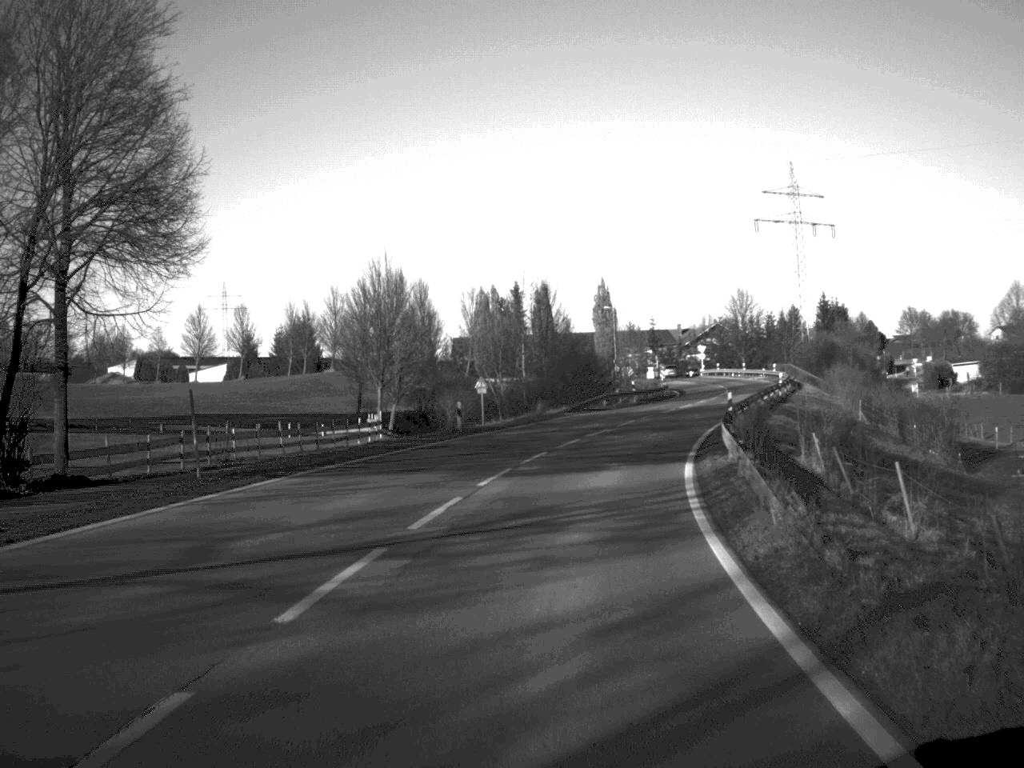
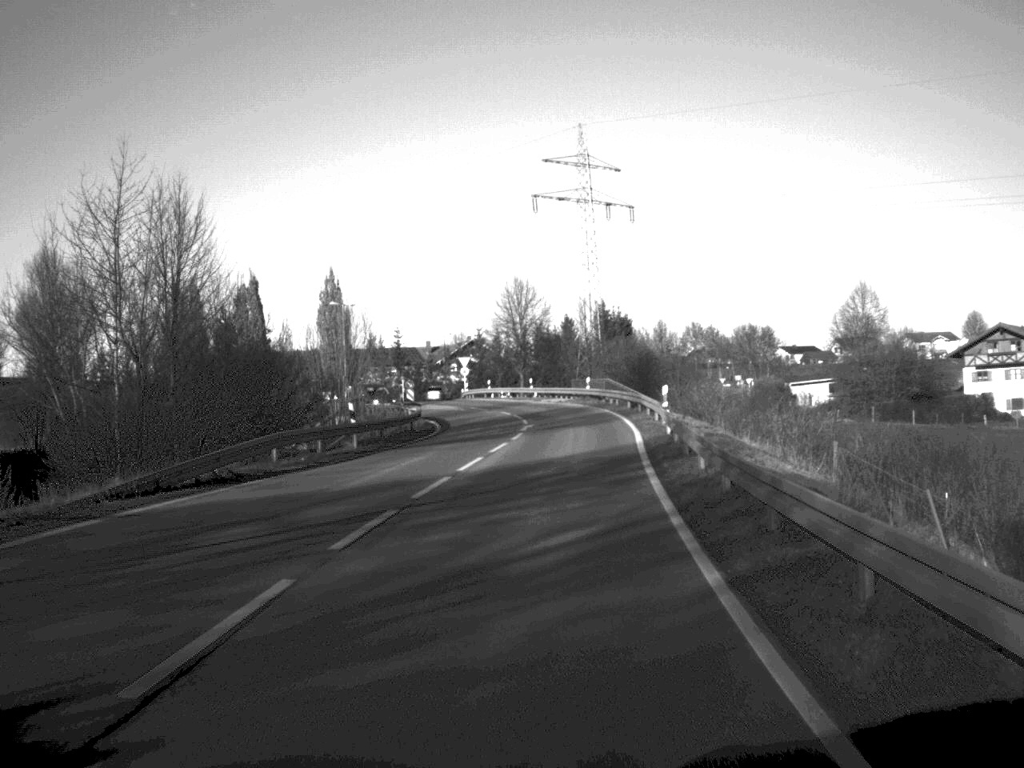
(+4.3, +40.0) m; +12°
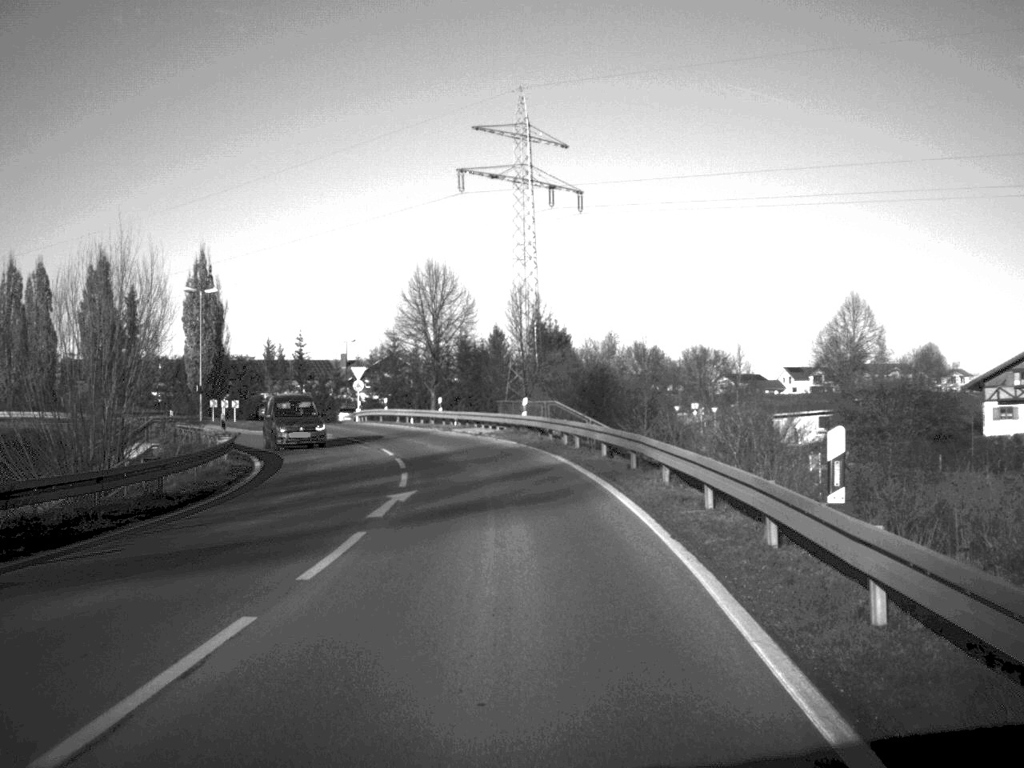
(+0.6, +22.5) m; +2°
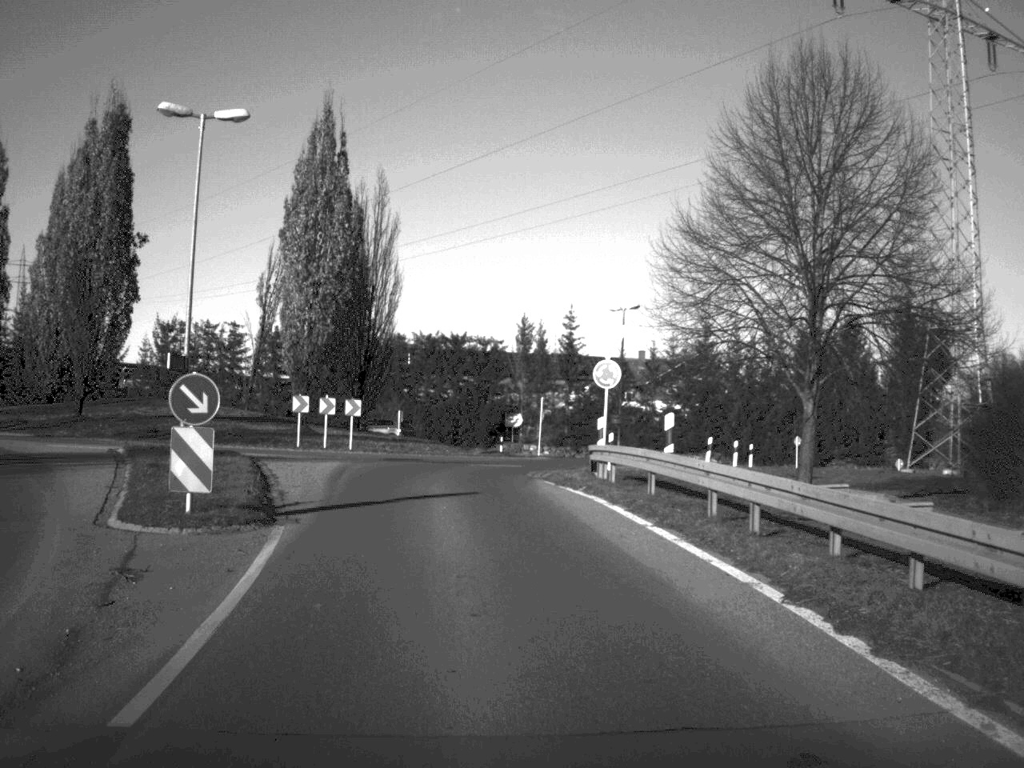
(-4.6, +46.2) m; -14°
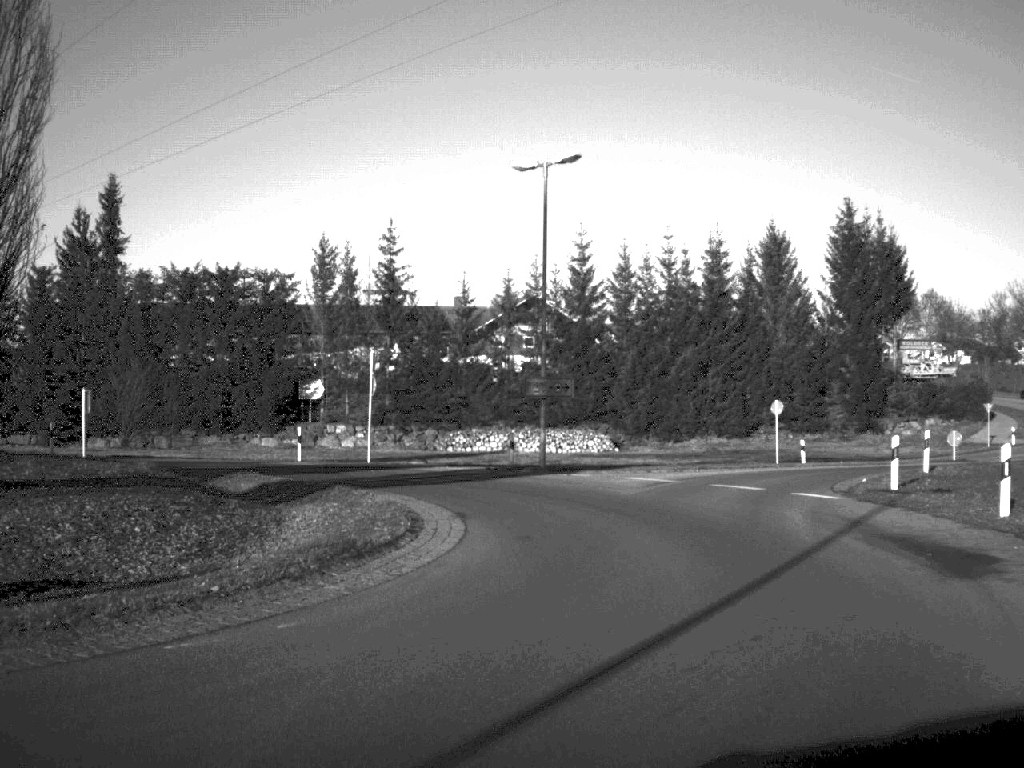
(-1.1, +33.3) m; +10°
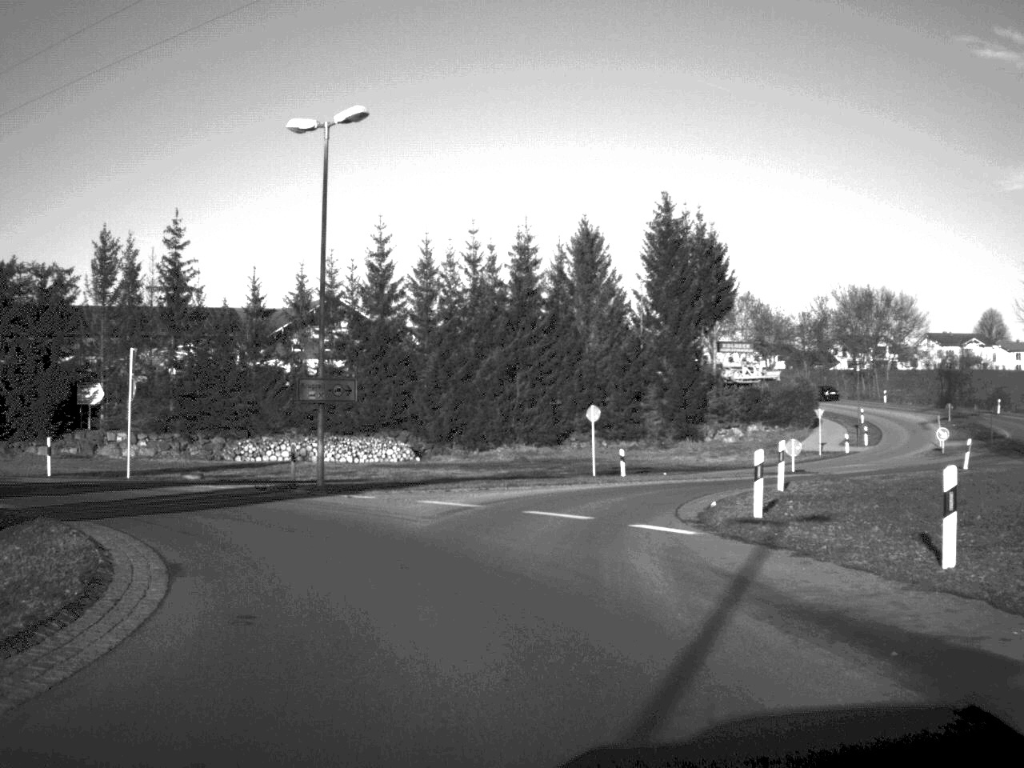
(+0.4, +5.2) m; +8°
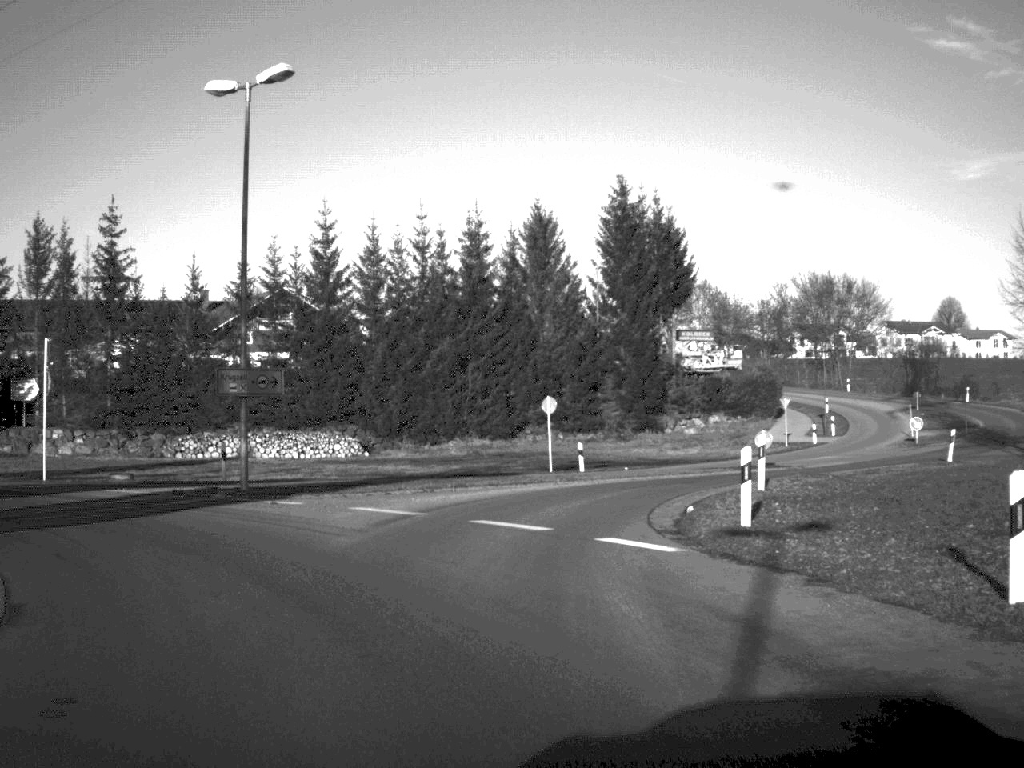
(+0.1, +5.4) m; +1°
